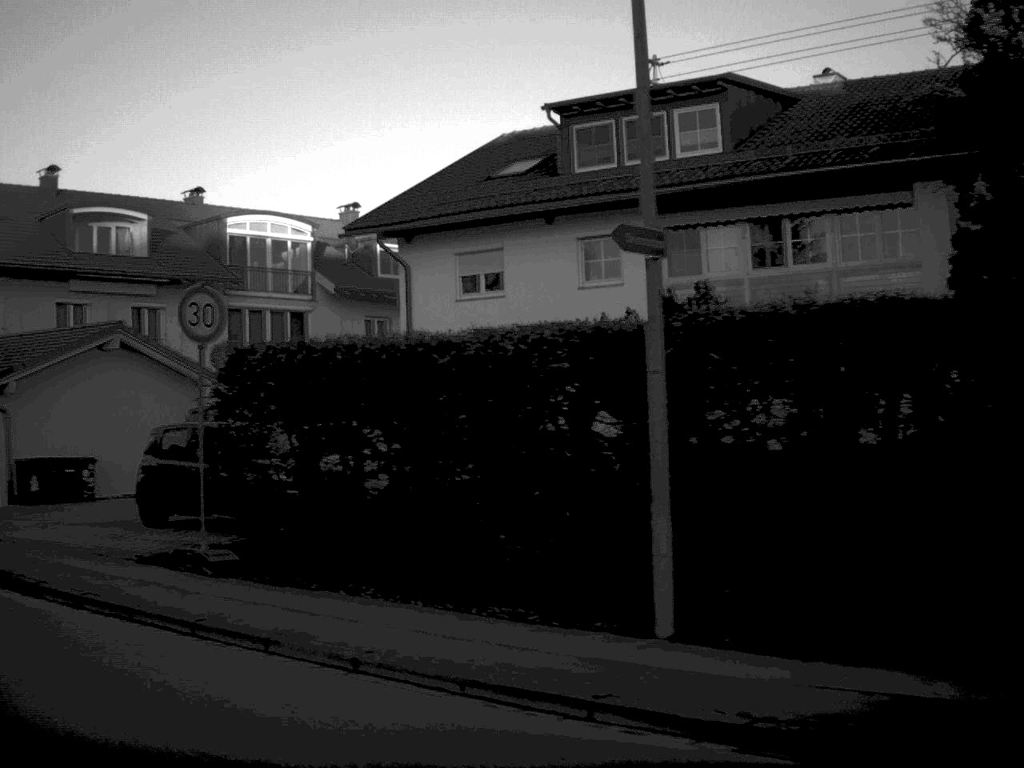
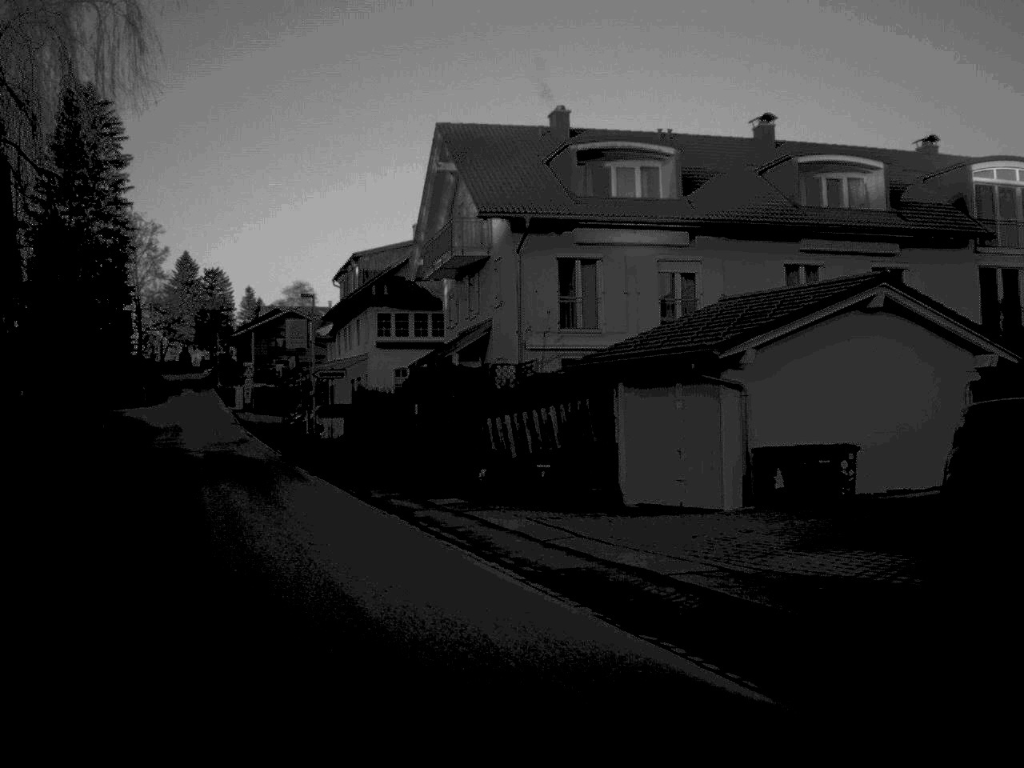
(-1.8, +5.5) m; -31°
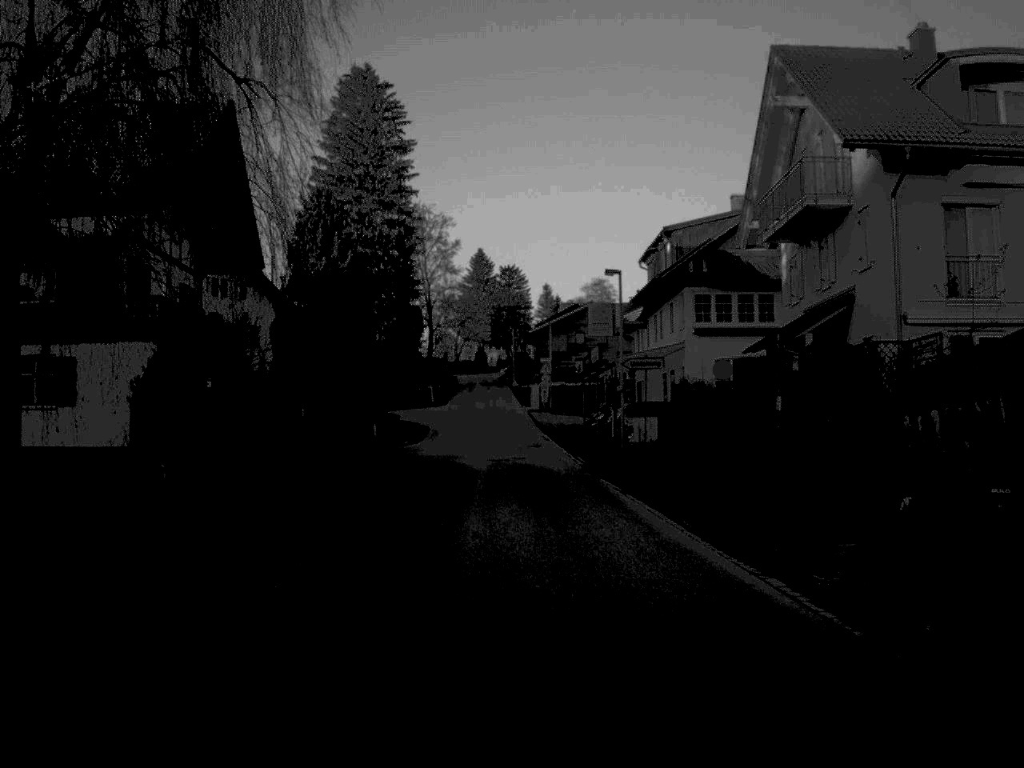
(-1.2, +8.5) m; -12°
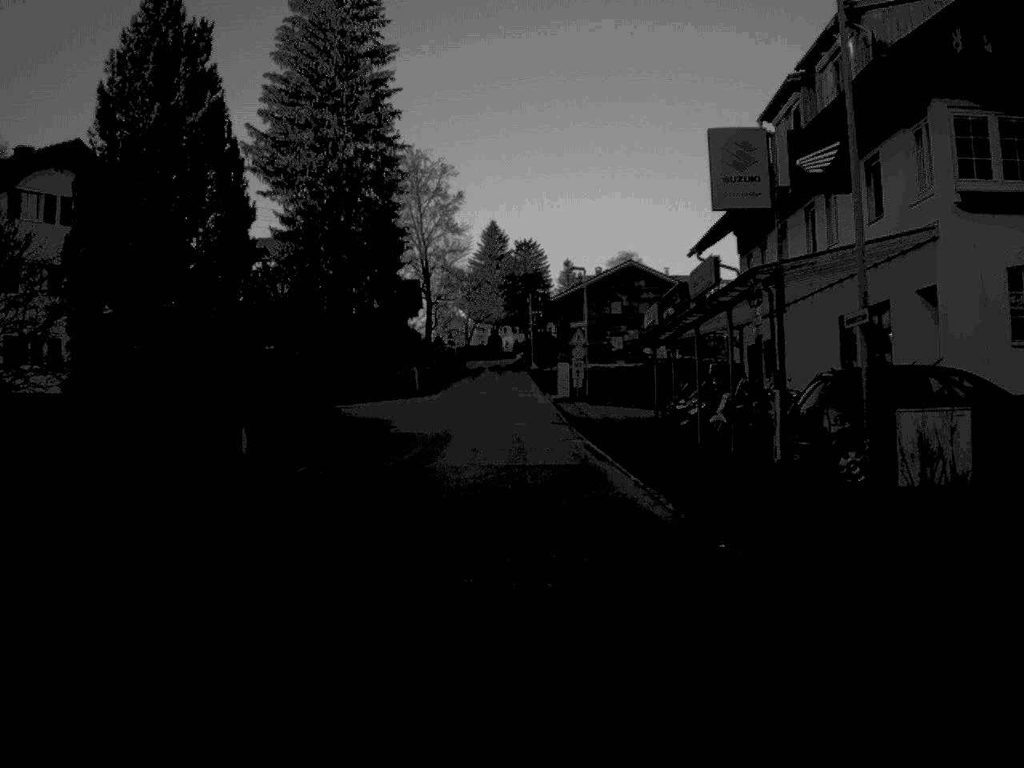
(-0.2, +28.9) m; -1°
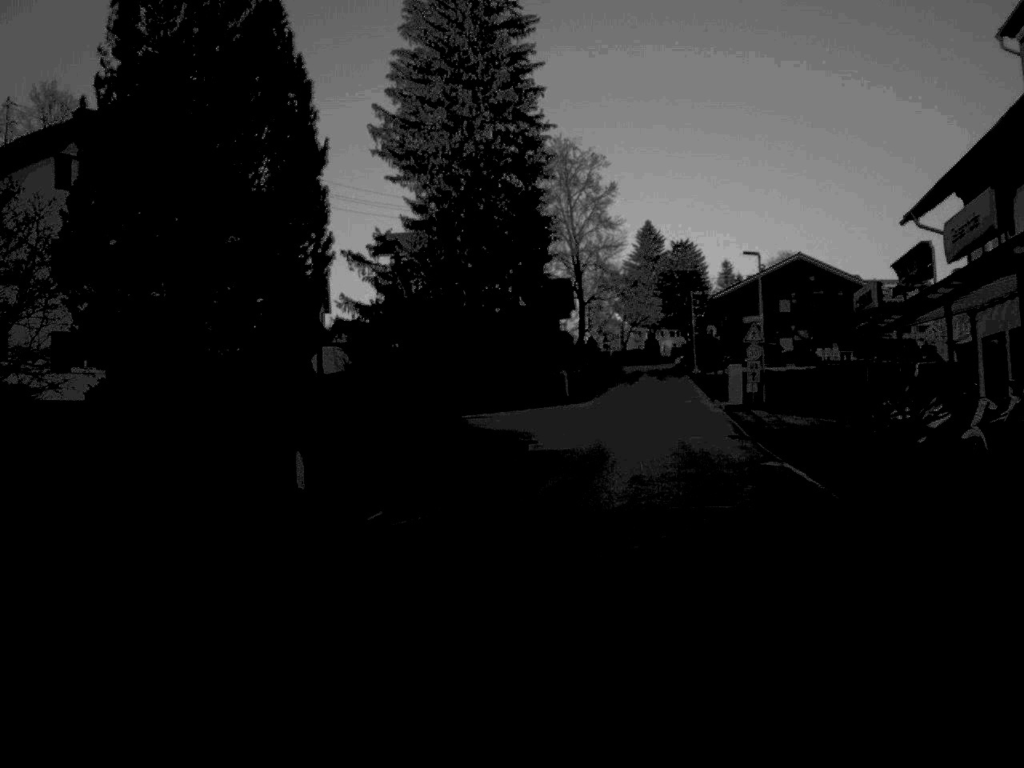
(-0.3, +8.5) m; -8°
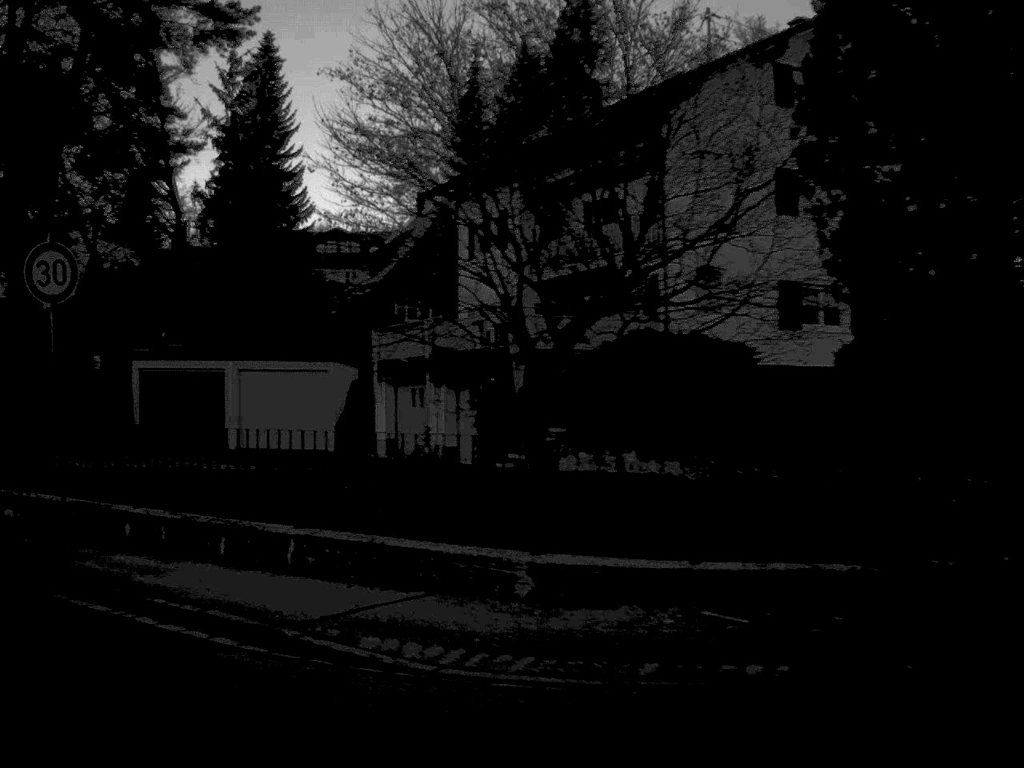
(-2.0, +7.0) m; -33°
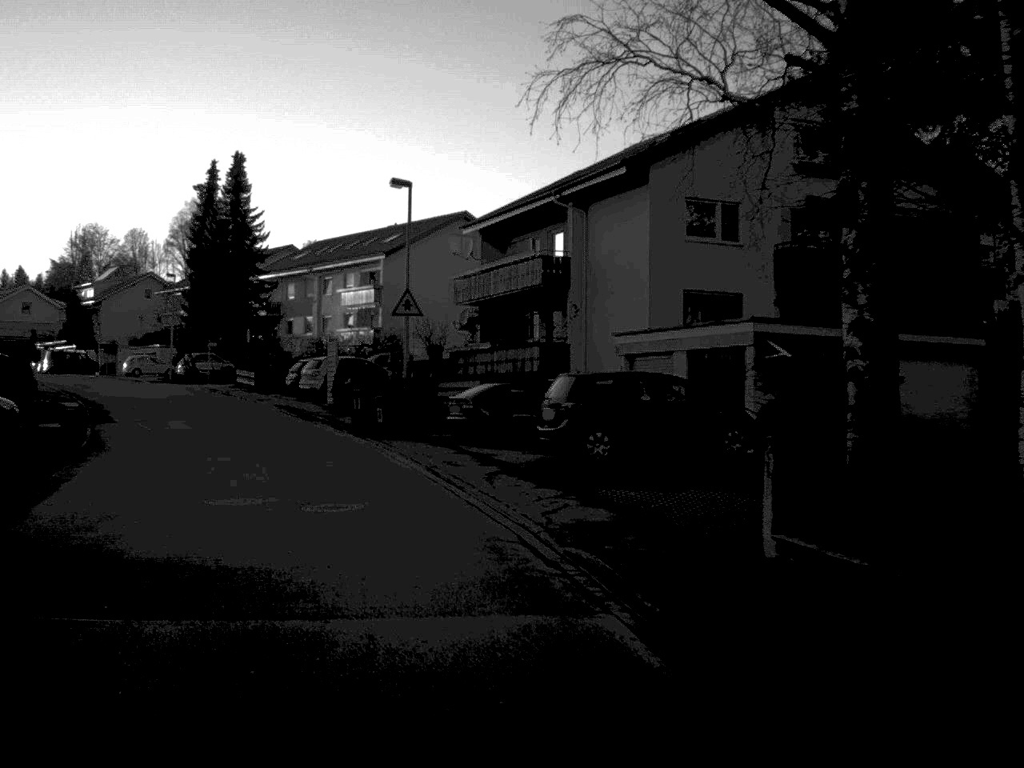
(-4.1, +9.0) m; -44°
